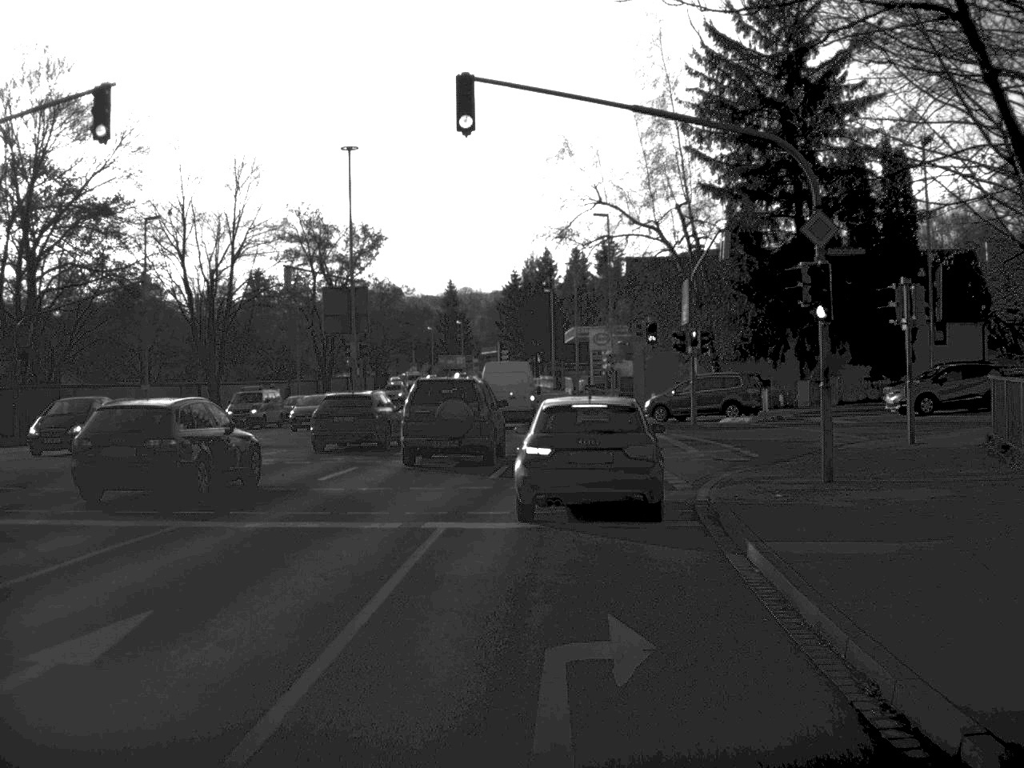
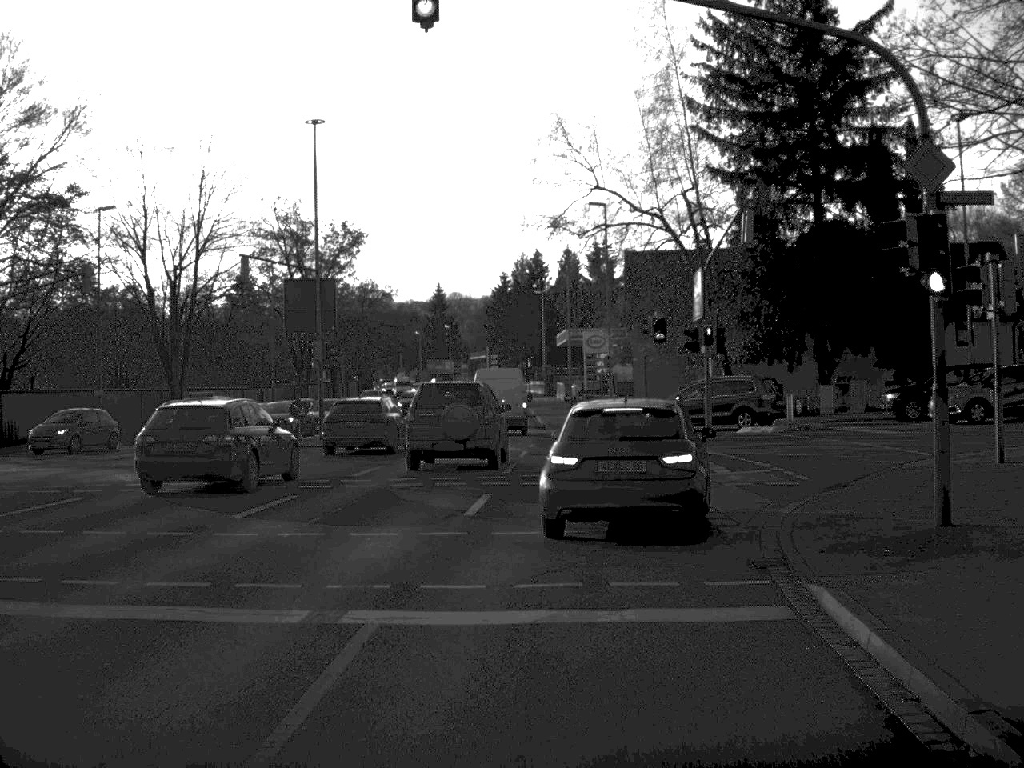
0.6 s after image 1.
(0.0, +5.5) m; 0°
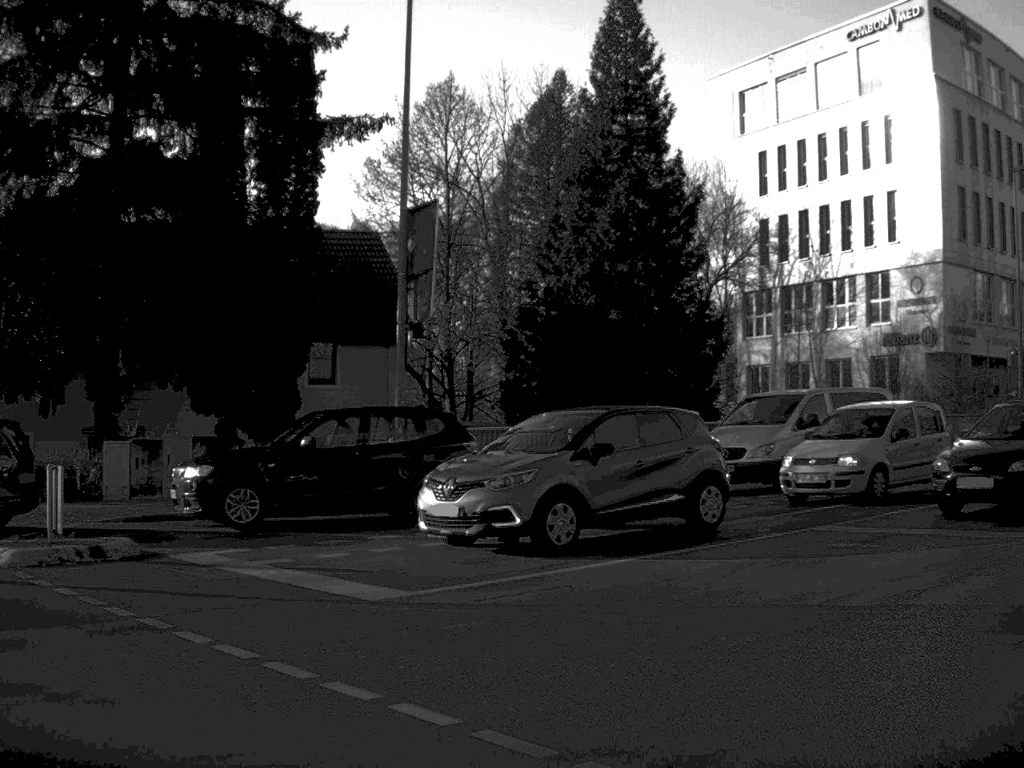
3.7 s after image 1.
(+3.5, +22.1) m; +35°
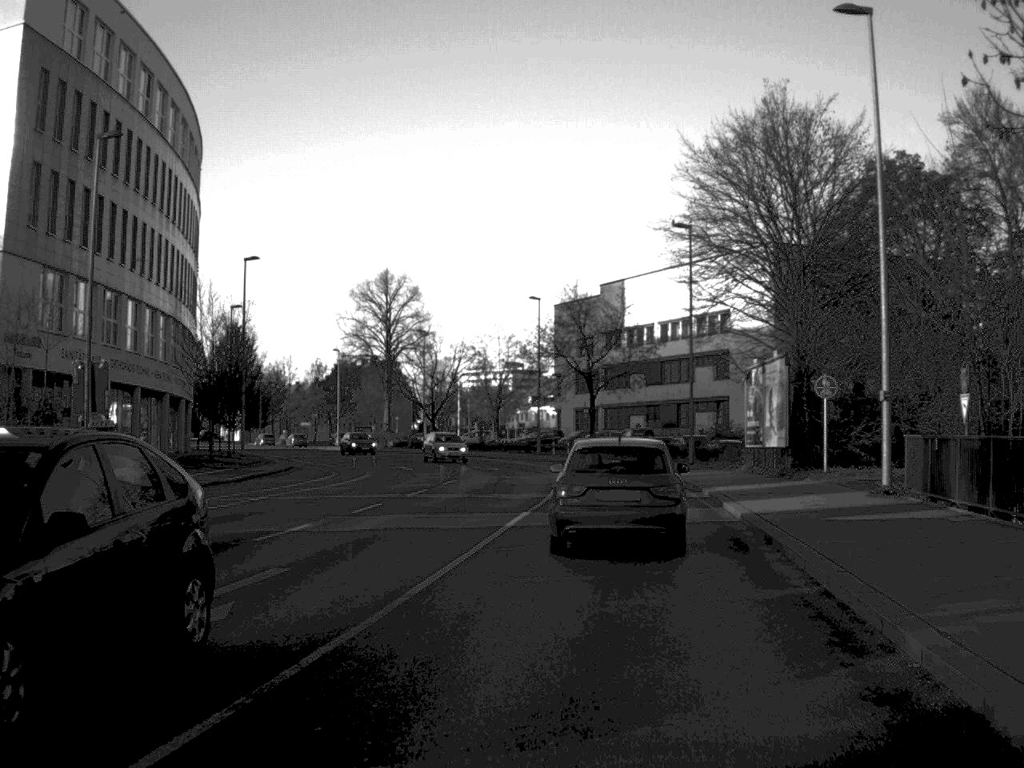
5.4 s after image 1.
(+4.0, +9.8) m; +40°
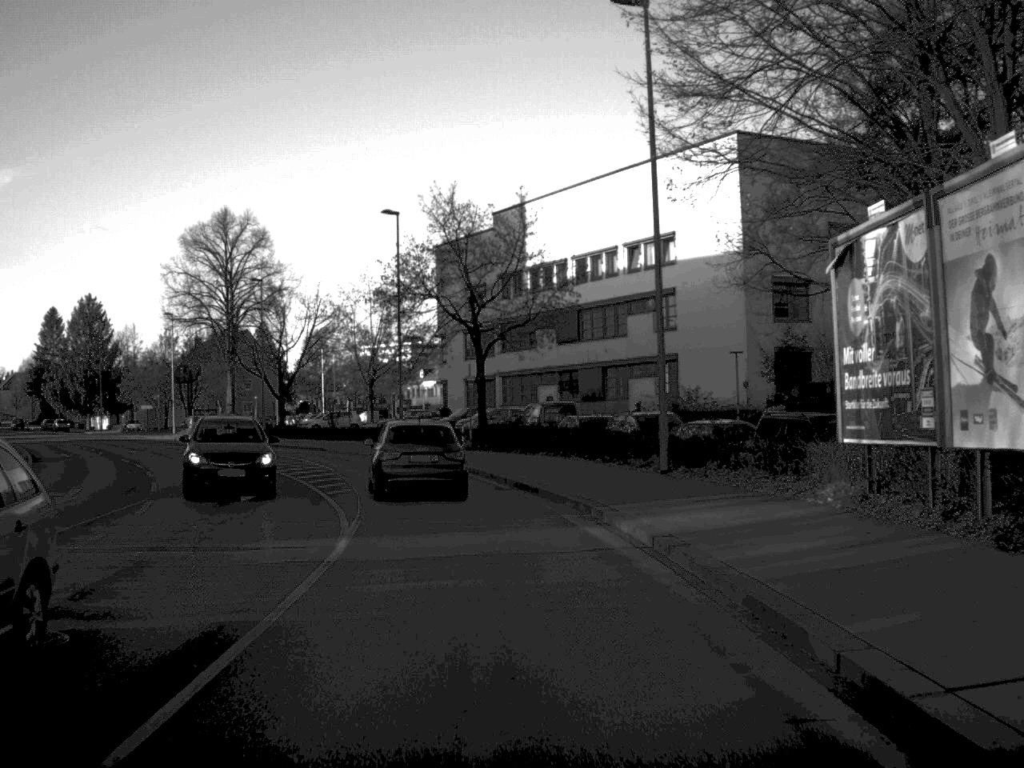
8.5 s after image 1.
(+1.8, +27.7) m; +3°
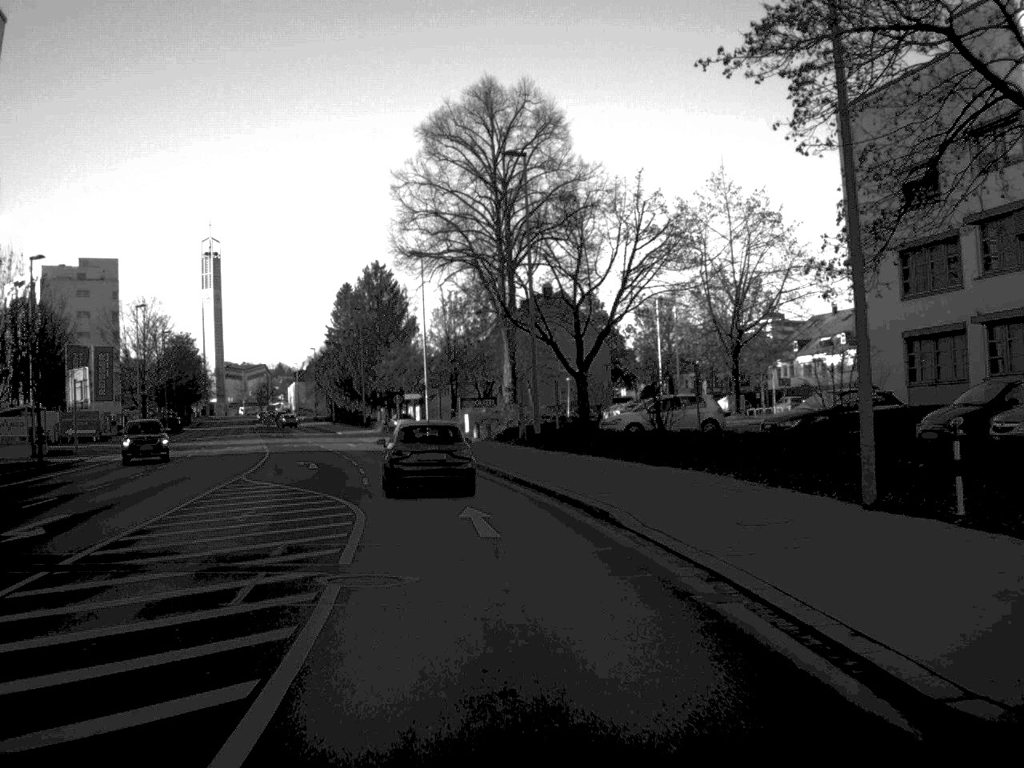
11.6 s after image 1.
(-5.0, +39.2) m; -16°
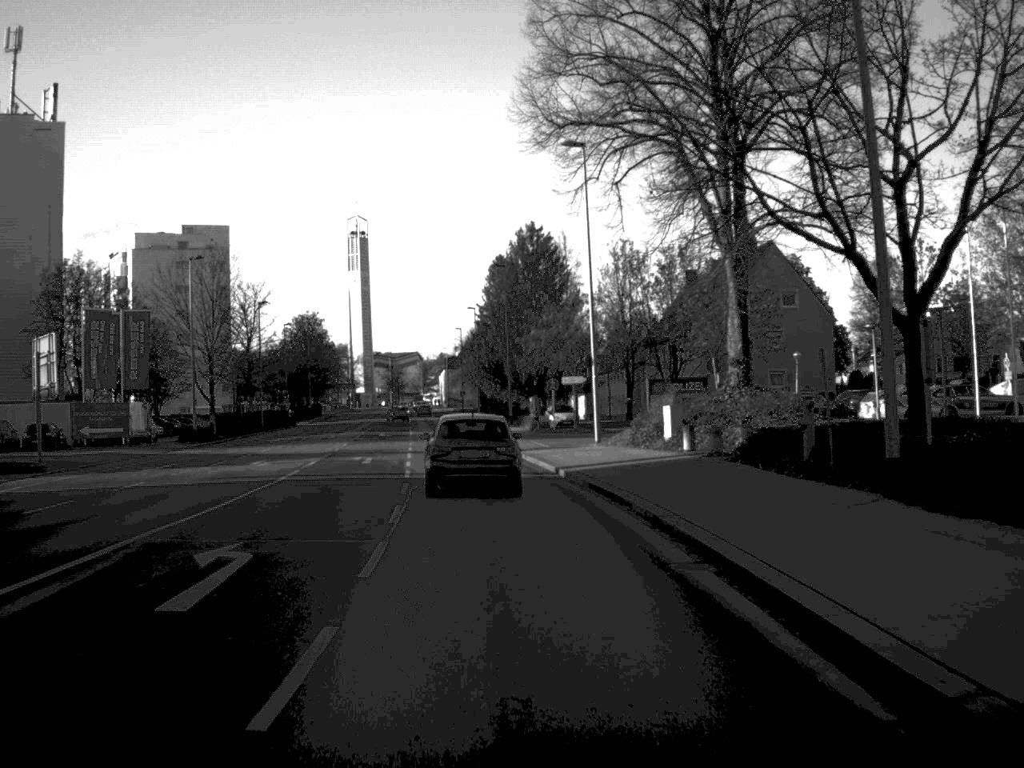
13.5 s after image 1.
(-2.0, +27.4) m; -7°
